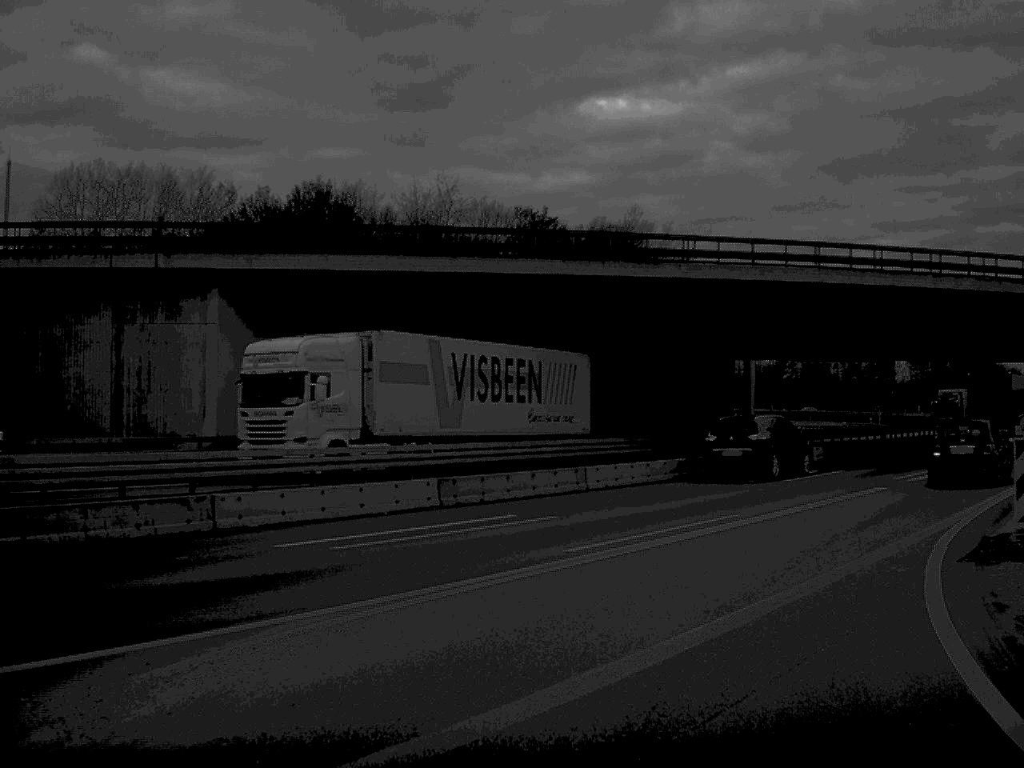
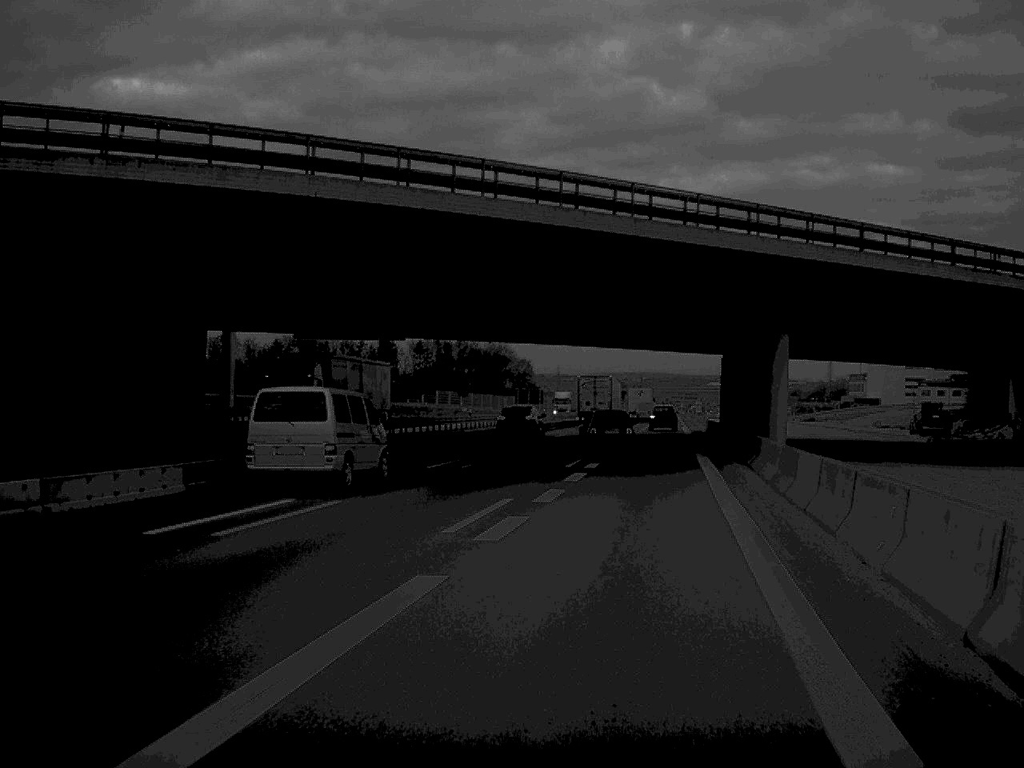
(+3.4, +16.1) m; +22°
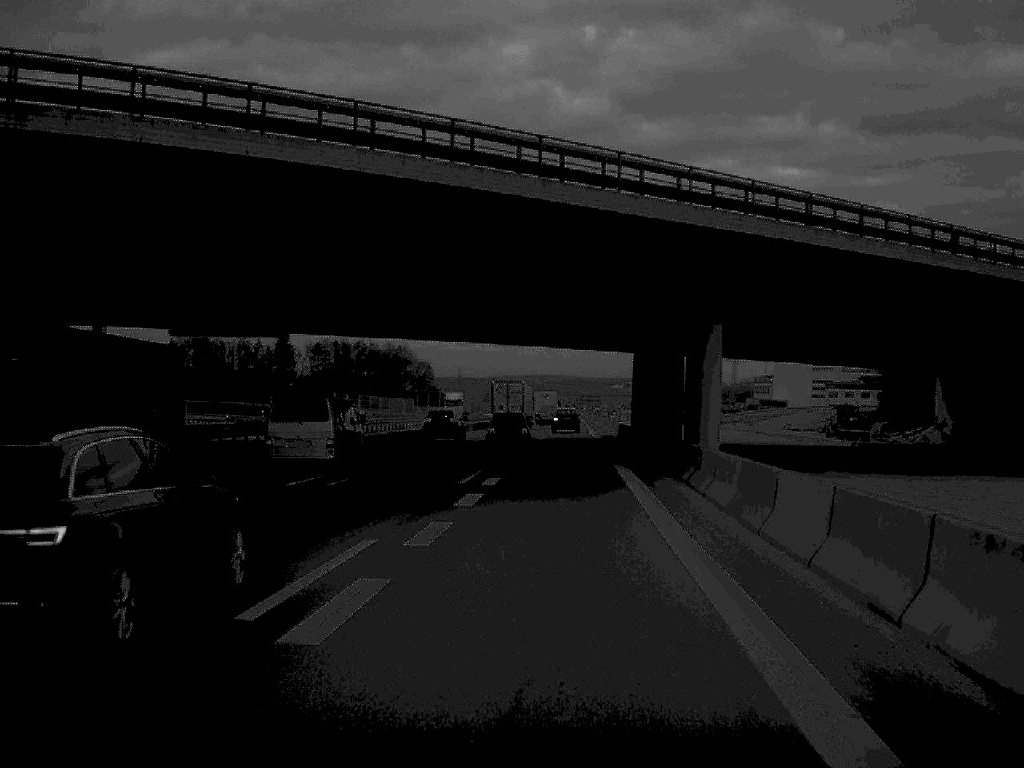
(+0.3, +6.5) m; +4°
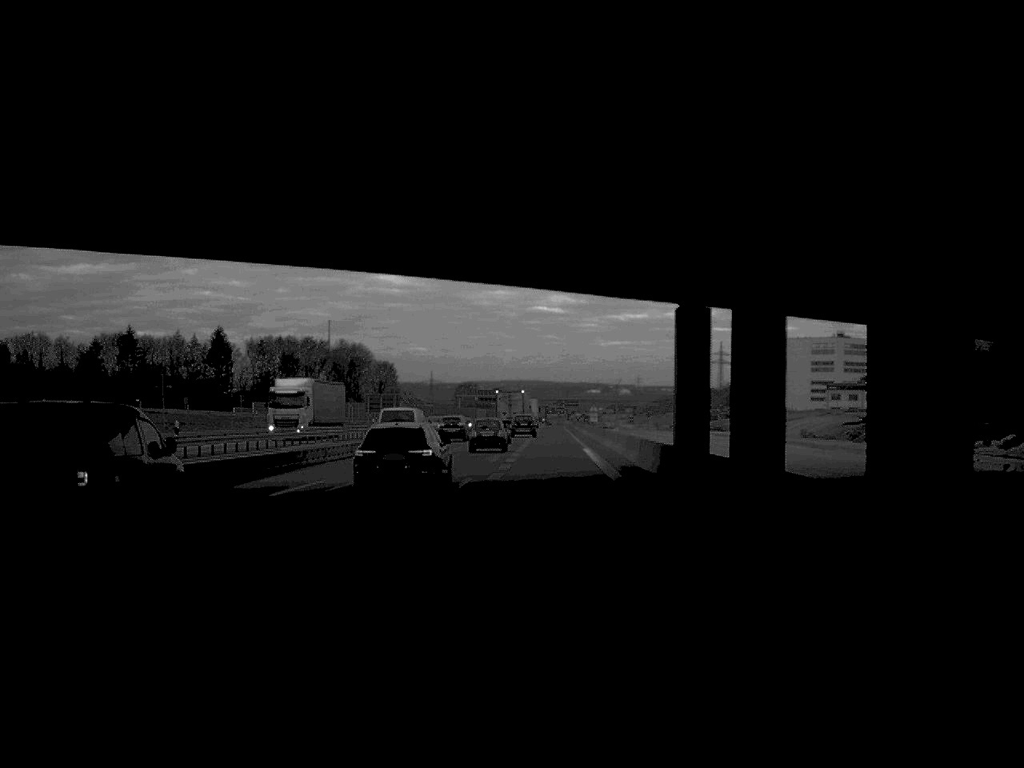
(+0.9, +37.1) m; +1°
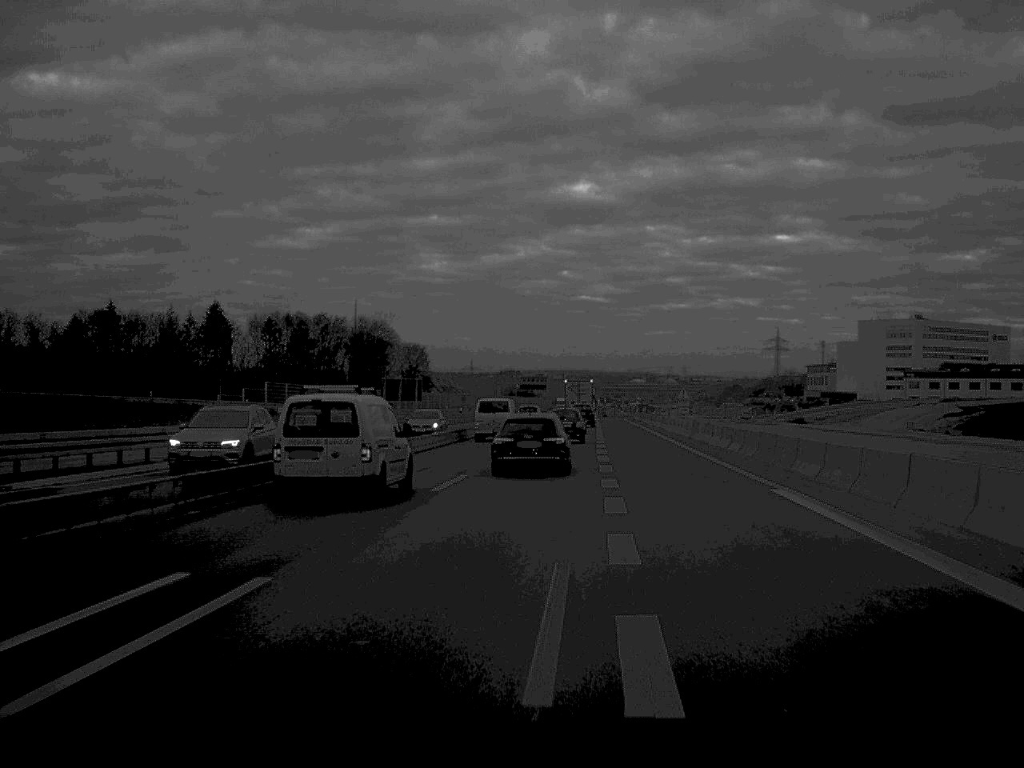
(-0.9, +37.8) m; -2°
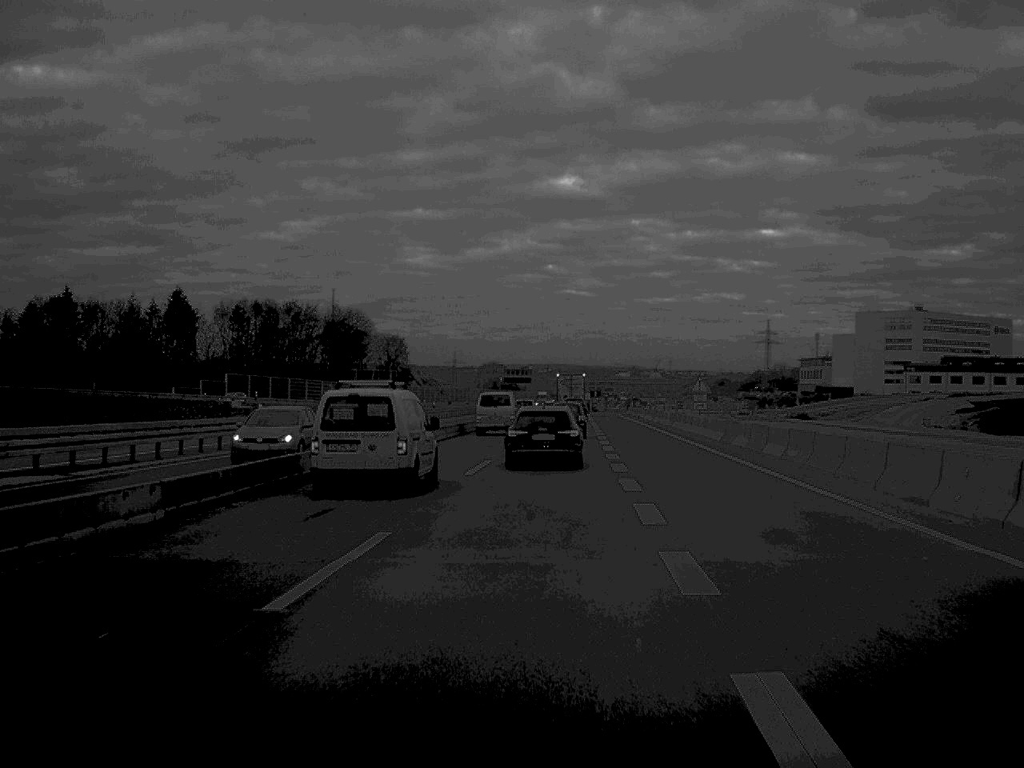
(+0.1, +14.1) m; +1°
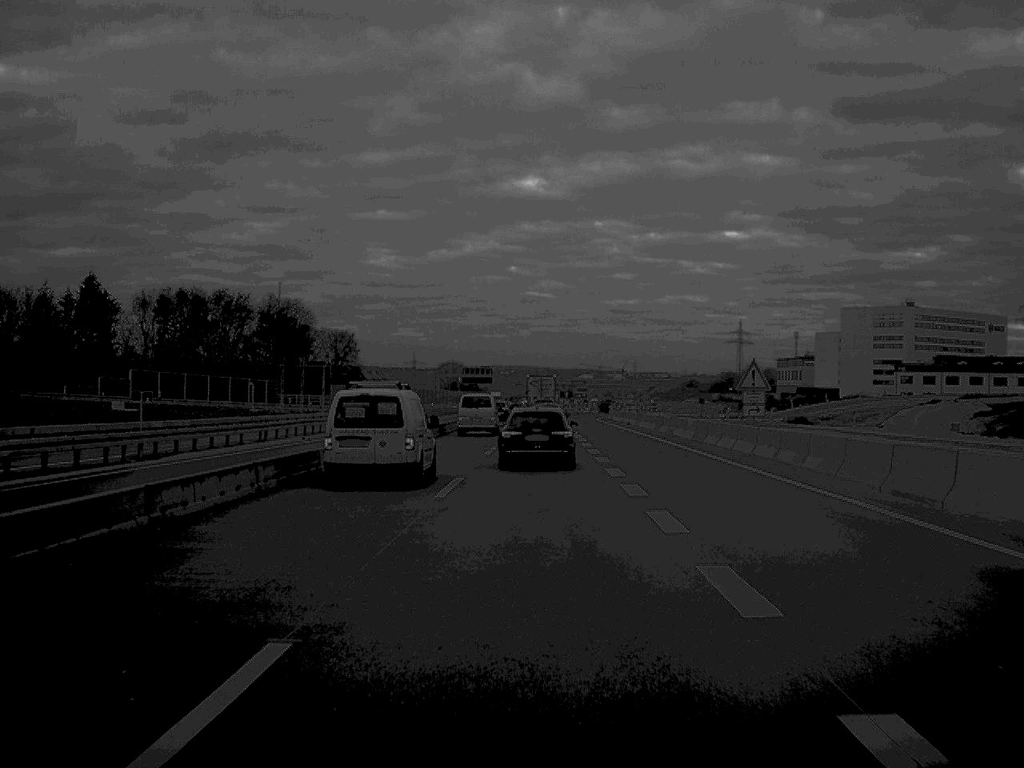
(+0.4, +25.1) m; +2°
